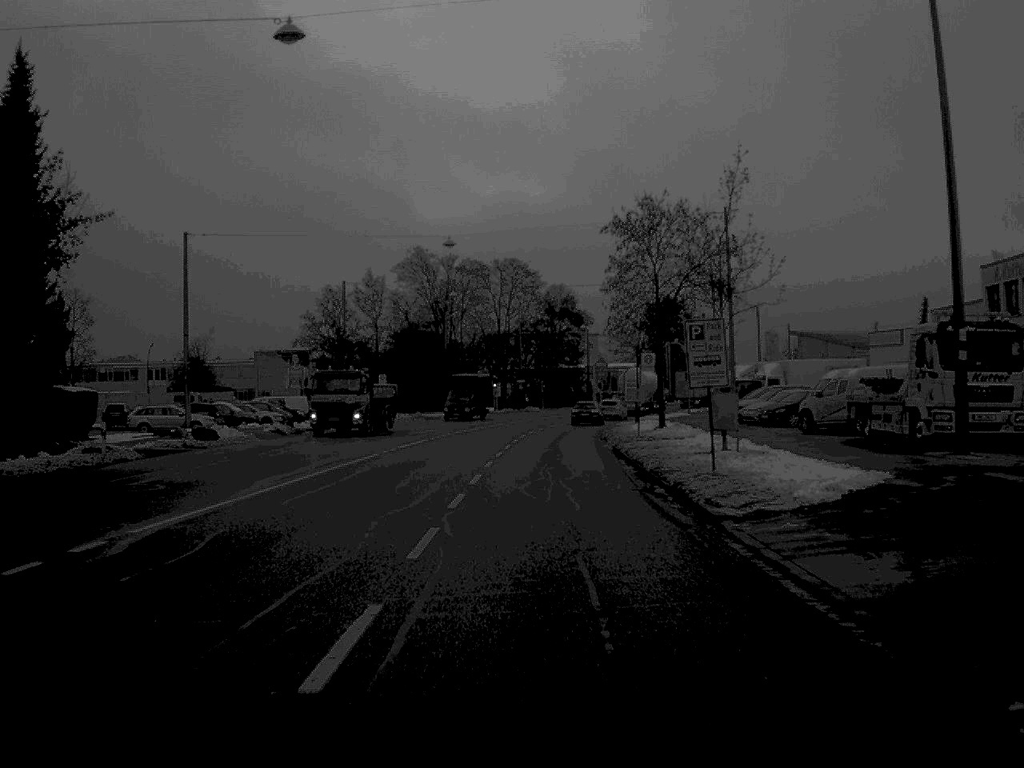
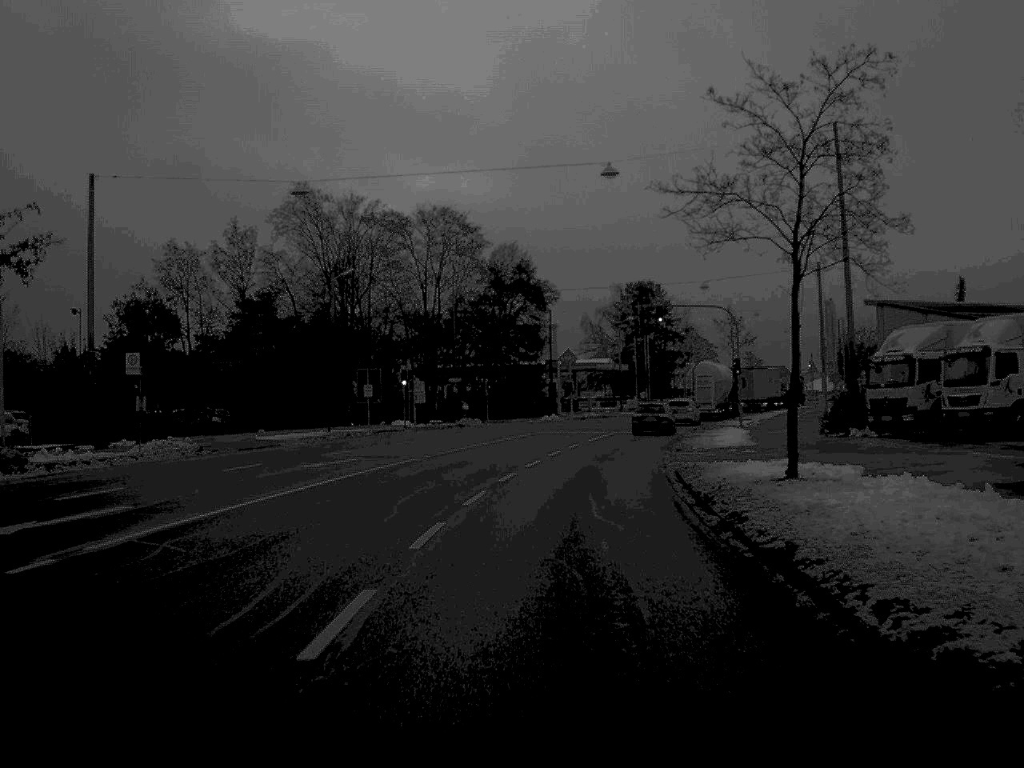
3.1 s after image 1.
(+0.8, +46.4) m; +2°
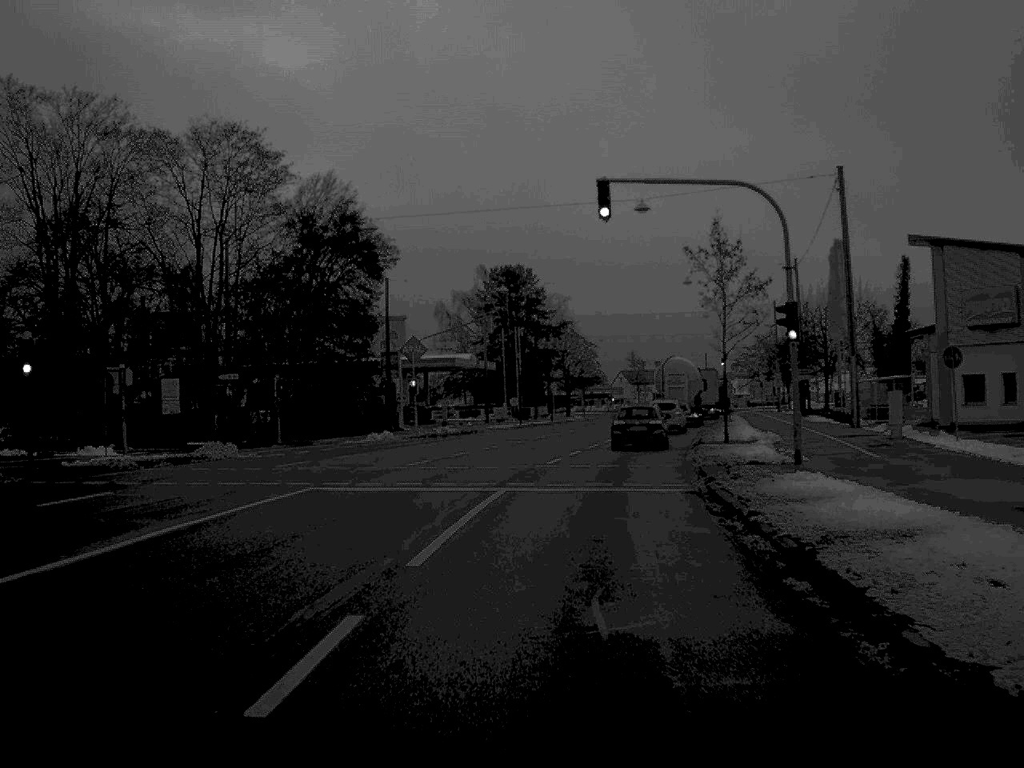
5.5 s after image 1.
(+2.0, +36.6) m; +6°
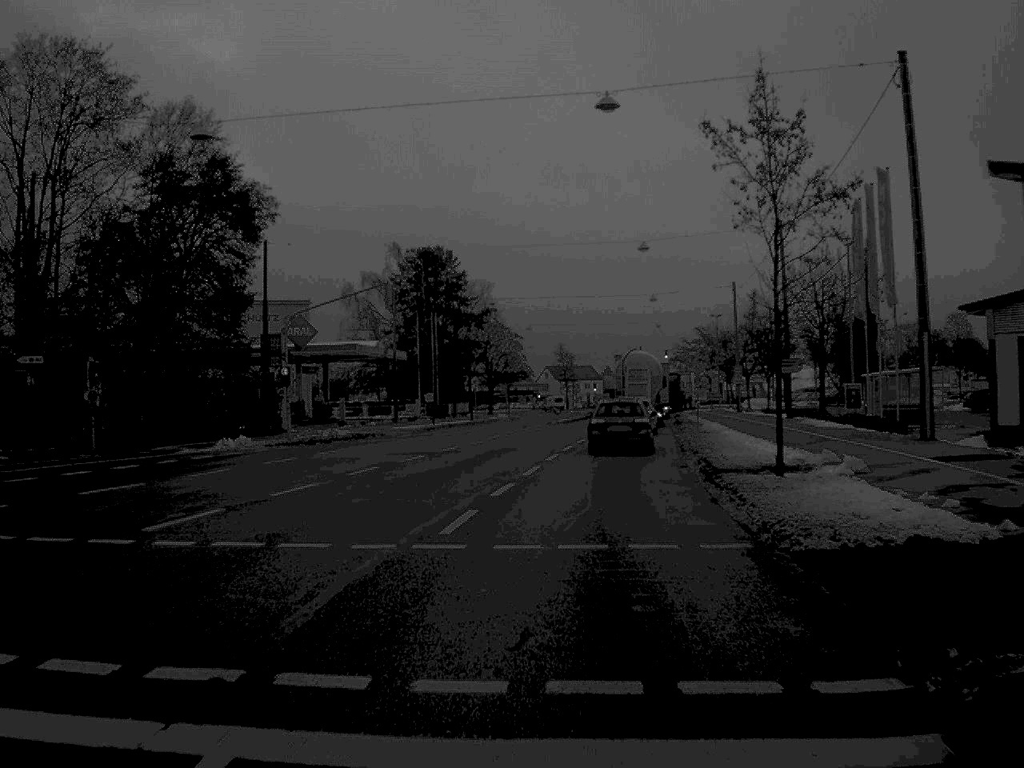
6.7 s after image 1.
(+0.5, +16.8) m; +3°
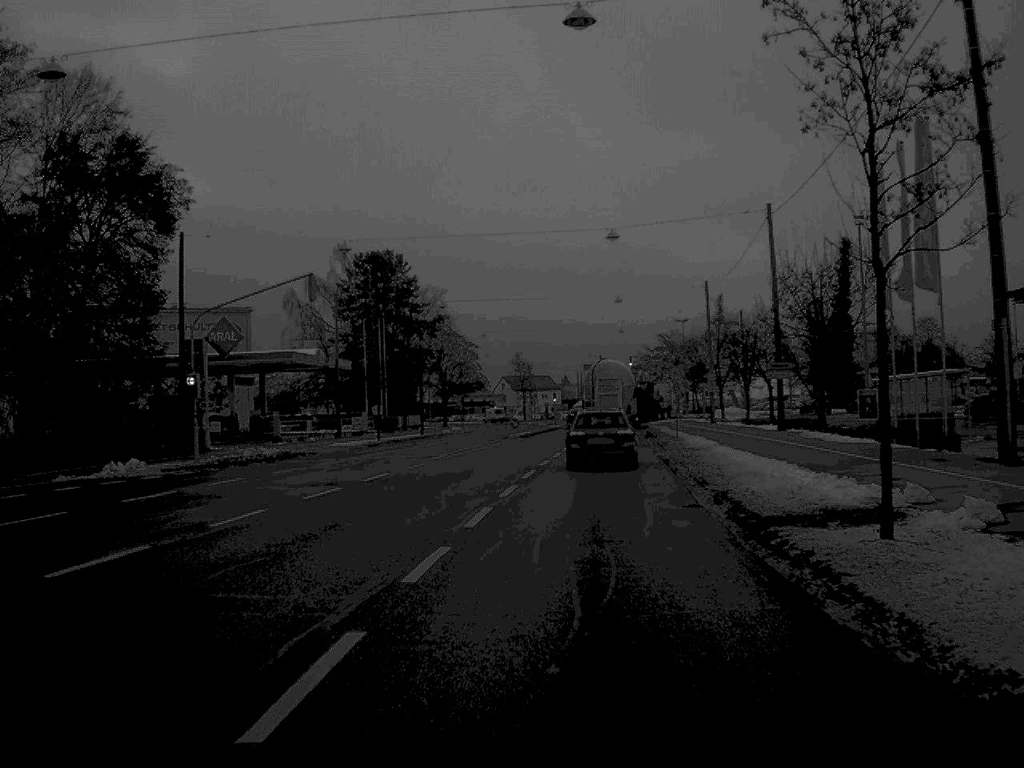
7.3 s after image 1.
(+0.1, +8.2) m; +2°
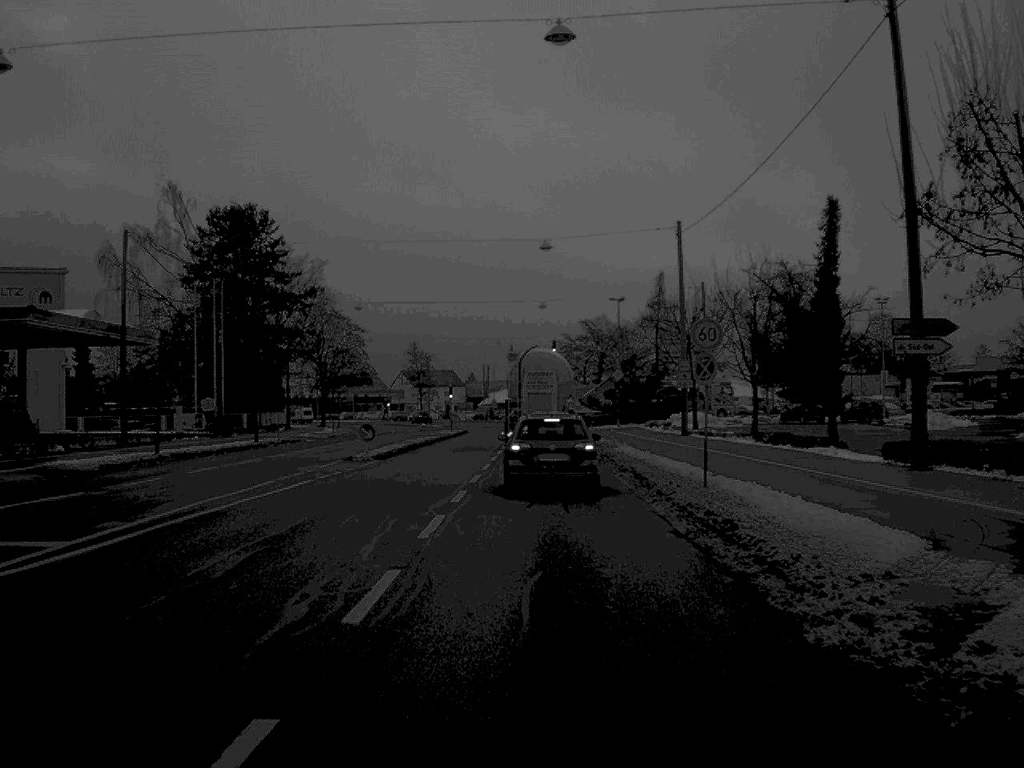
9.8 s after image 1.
(+1.3, +30.3) m; +4°
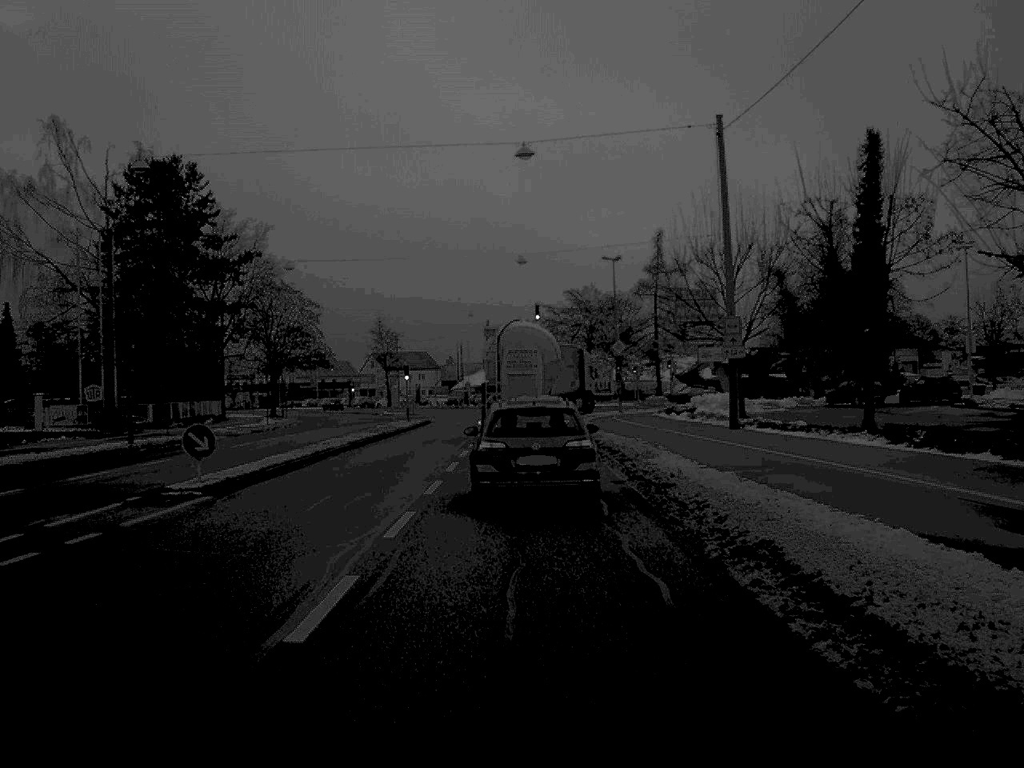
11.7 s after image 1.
(+0.2, +18.9) m; +1°
